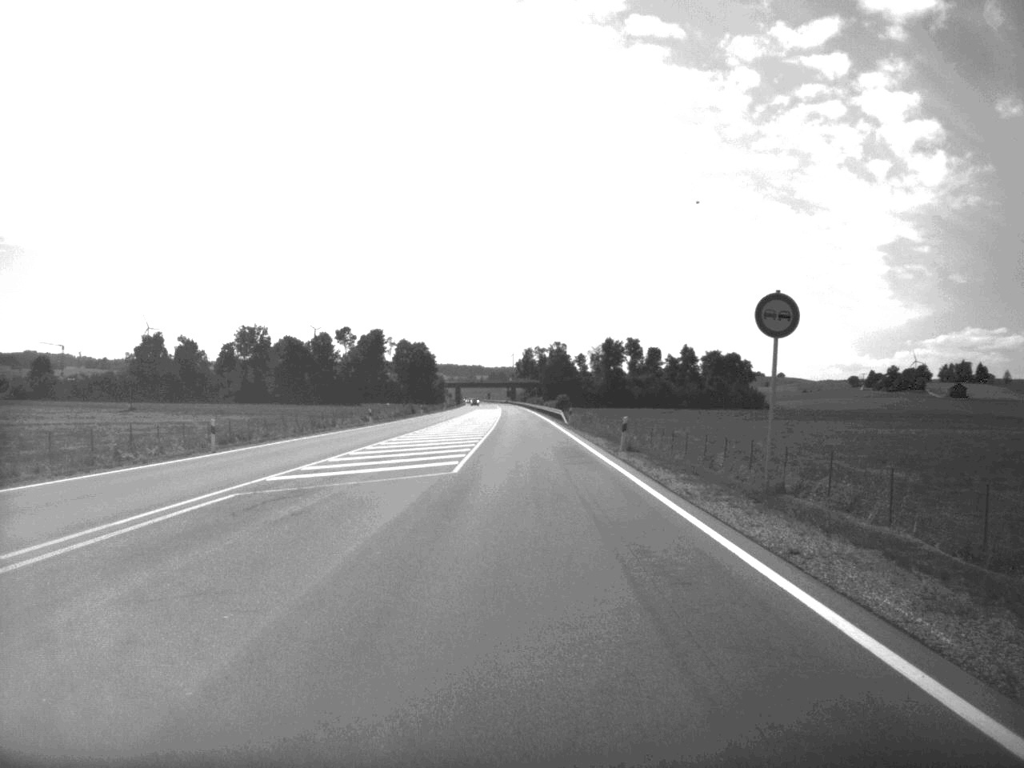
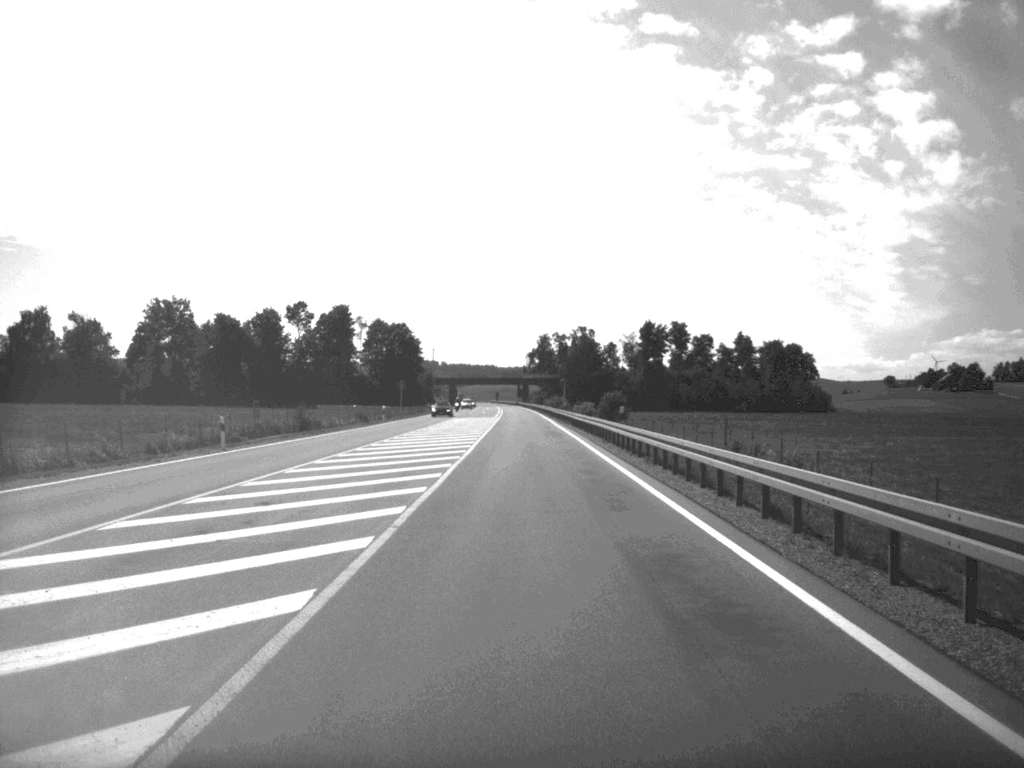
(-0.6, +89.9) m; -1°
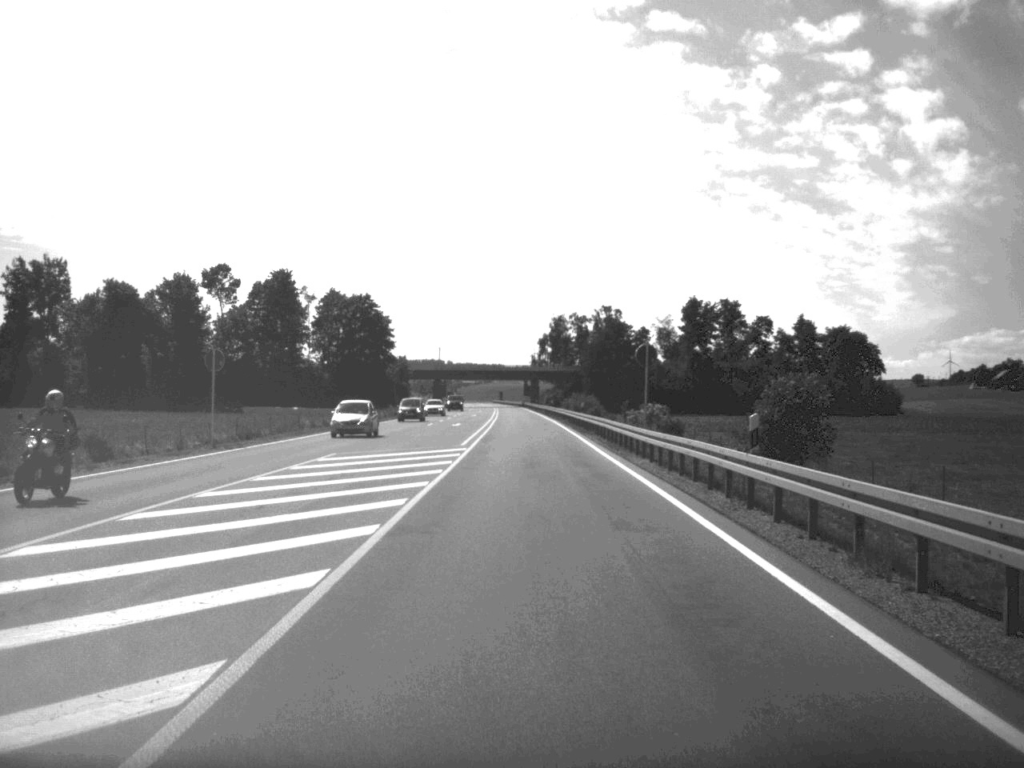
(-0.4, +71.7) m; -1°
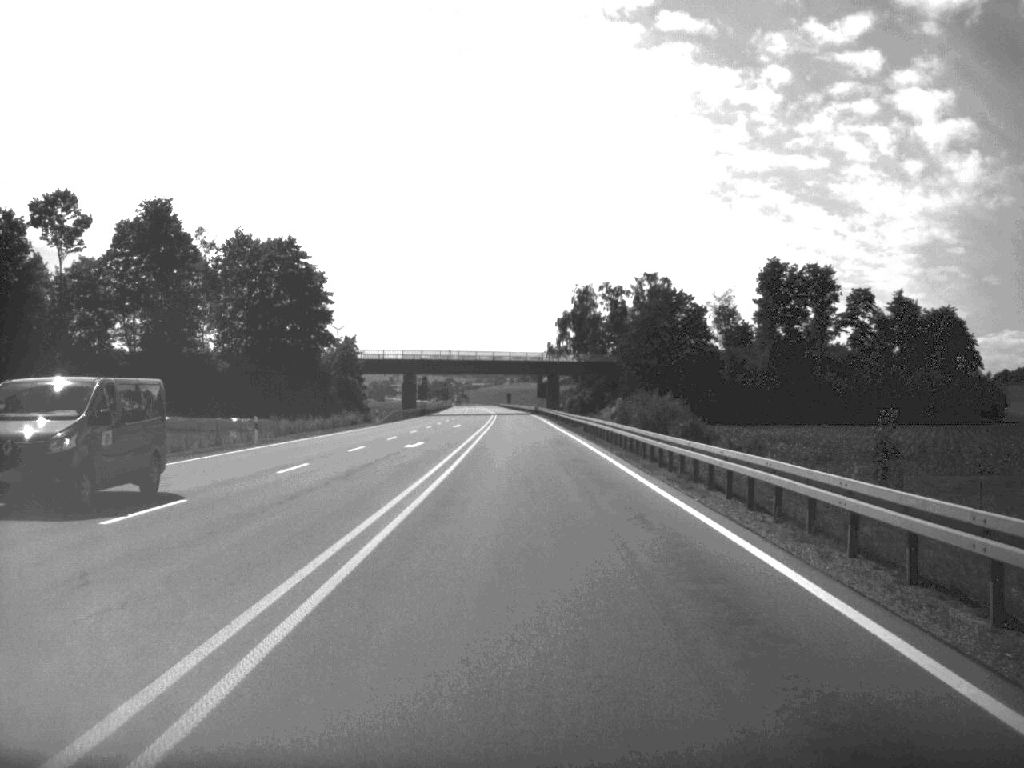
(-0.4, +70.6) m; -1°
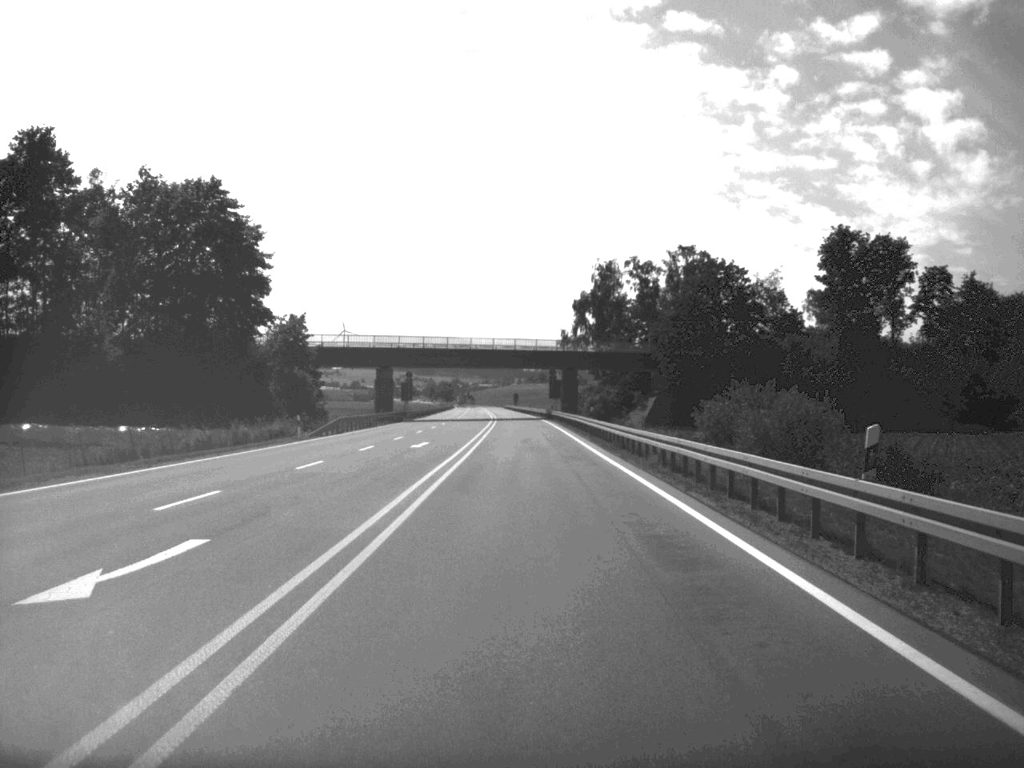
(-0.1, +33.6) m; 0°
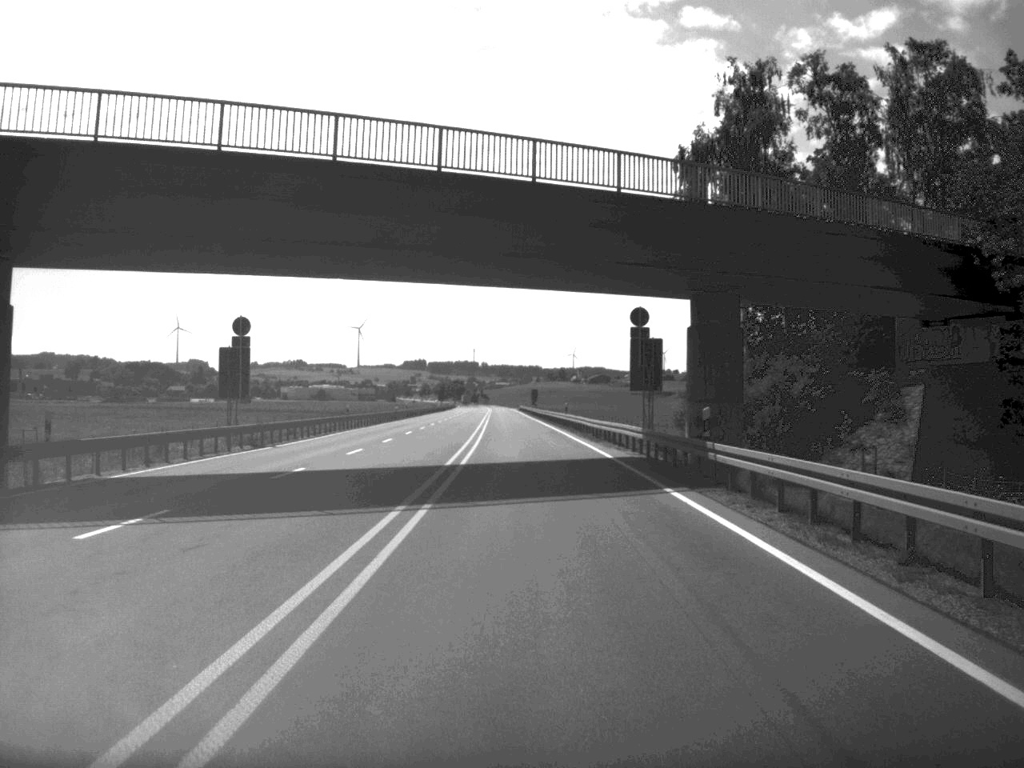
(-0.9, +87.7) m; -1°
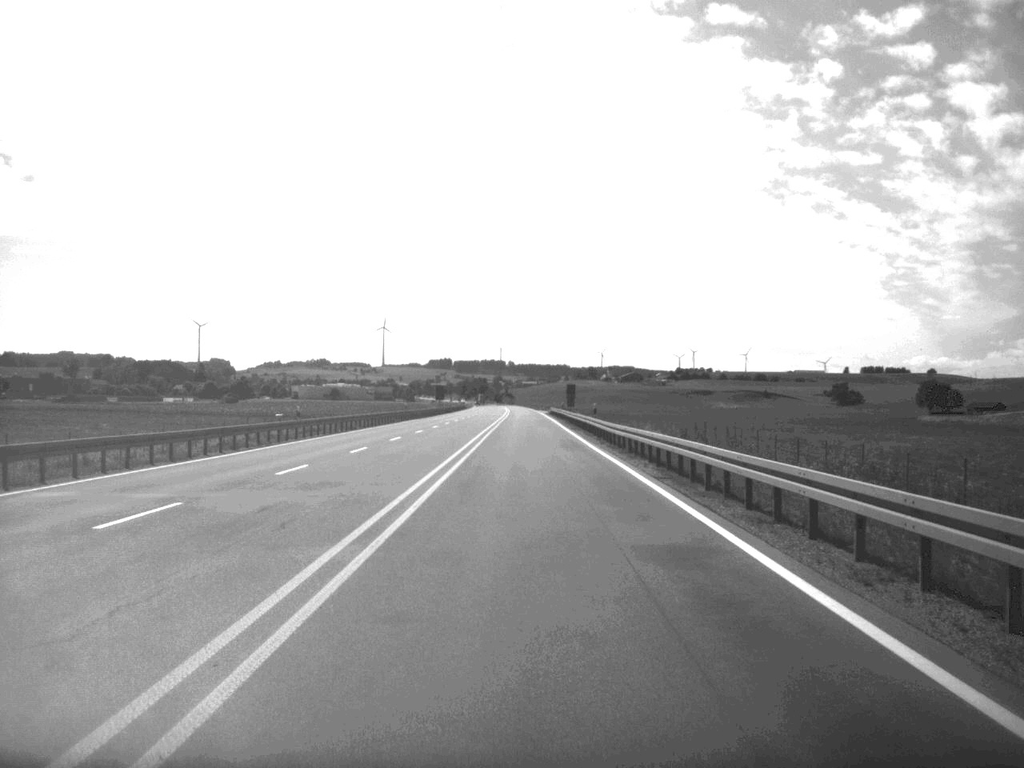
(-0.8, +70.5) m; -1°
